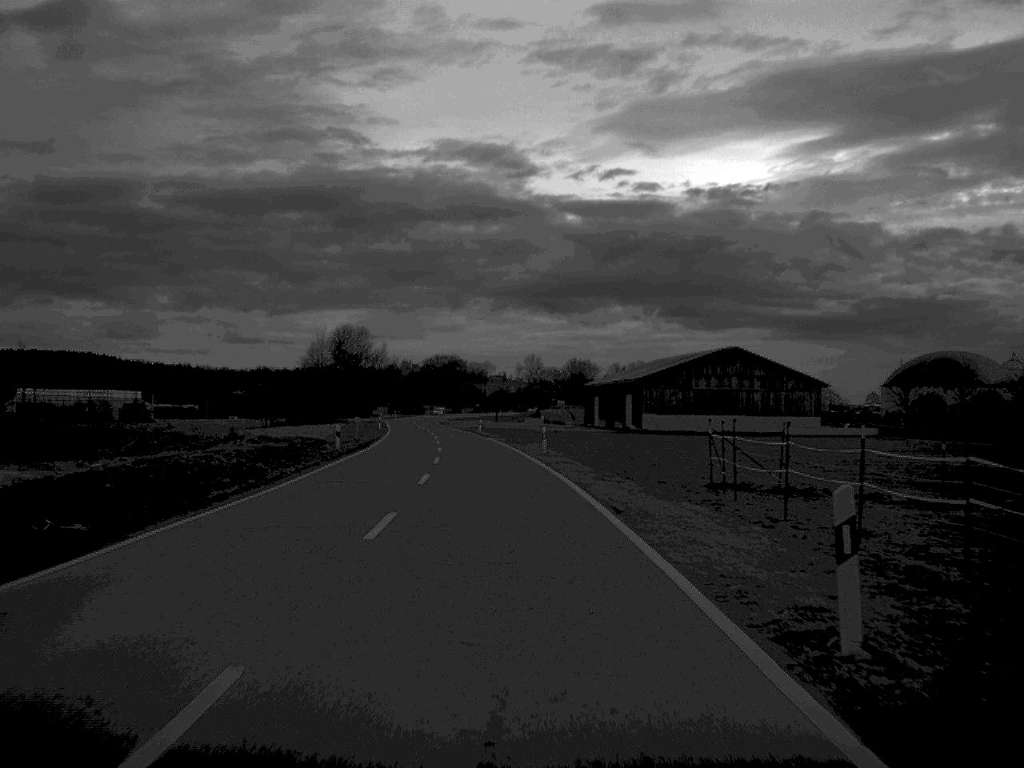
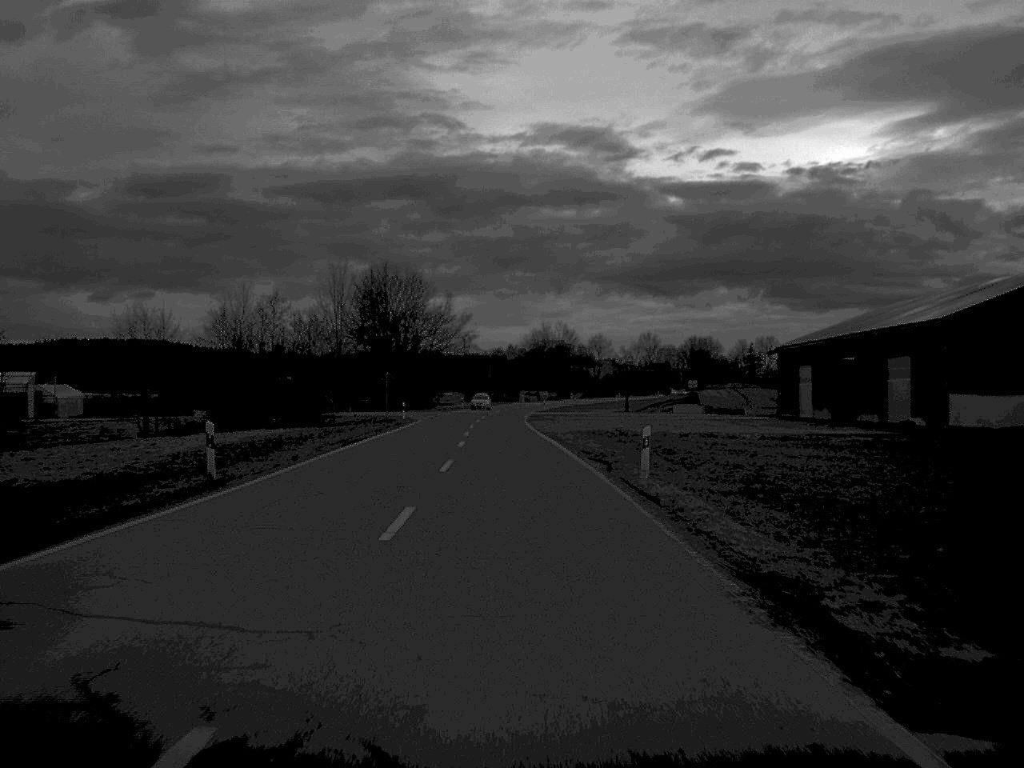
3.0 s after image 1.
(-3.6, +75.0) m; -5°
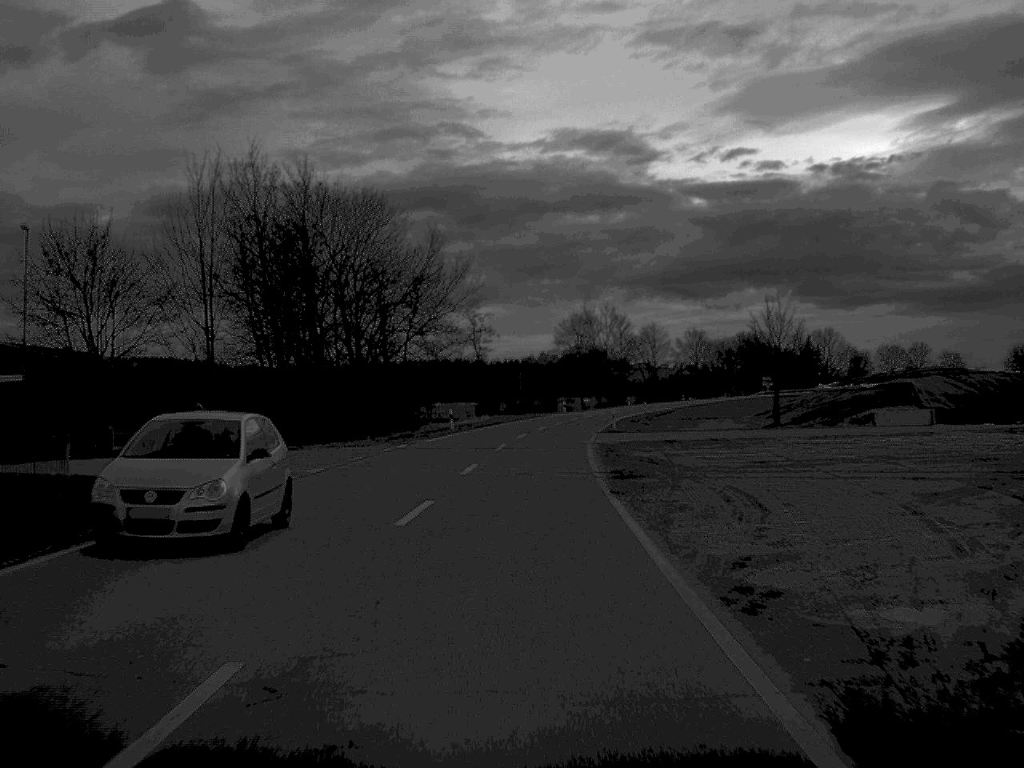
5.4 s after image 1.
(-0.8, +59.4) m; -1°
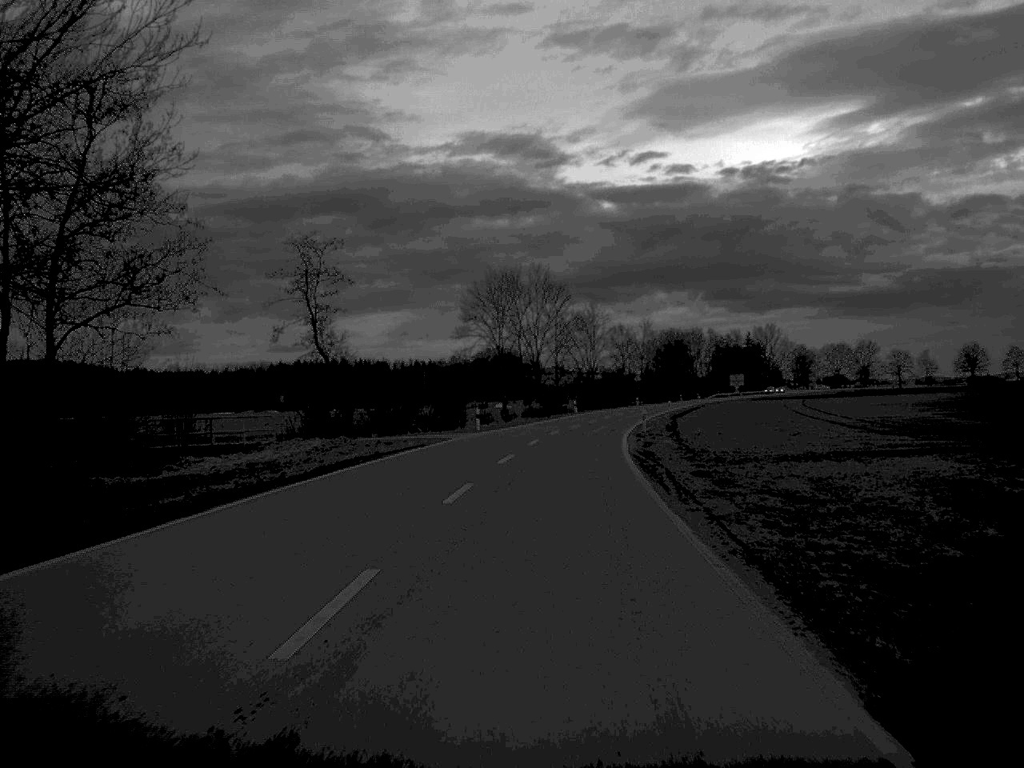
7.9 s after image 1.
(+1.6, +56.4) m; +4°
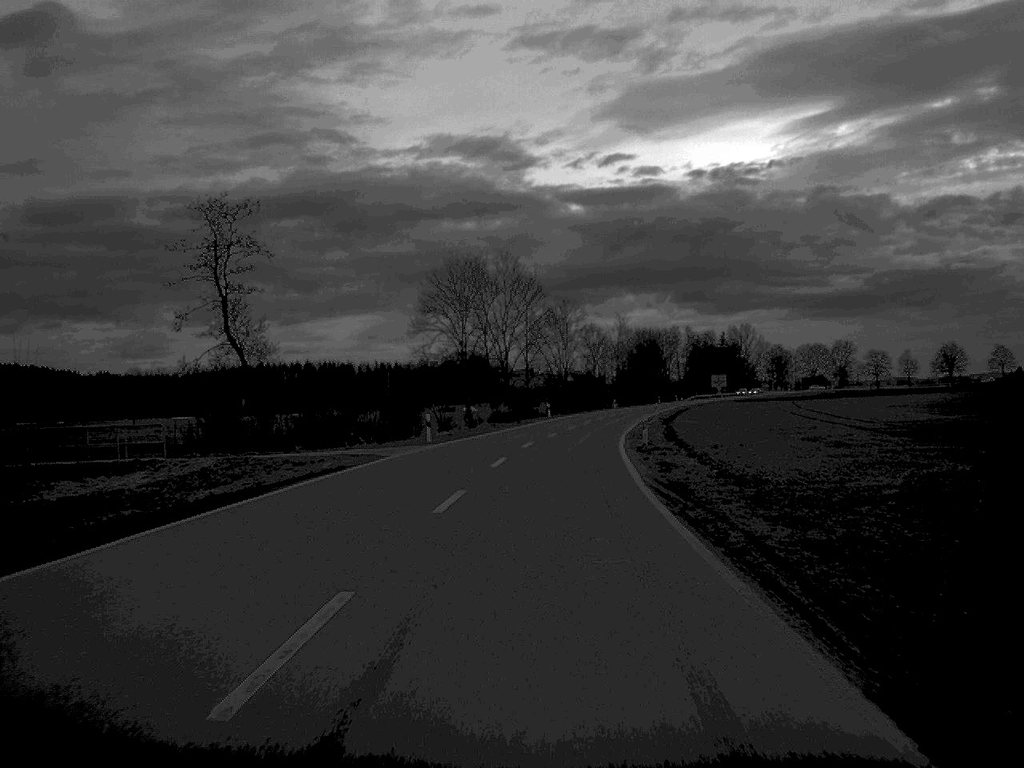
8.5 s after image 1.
(+0.2, +12.9) m; +1°
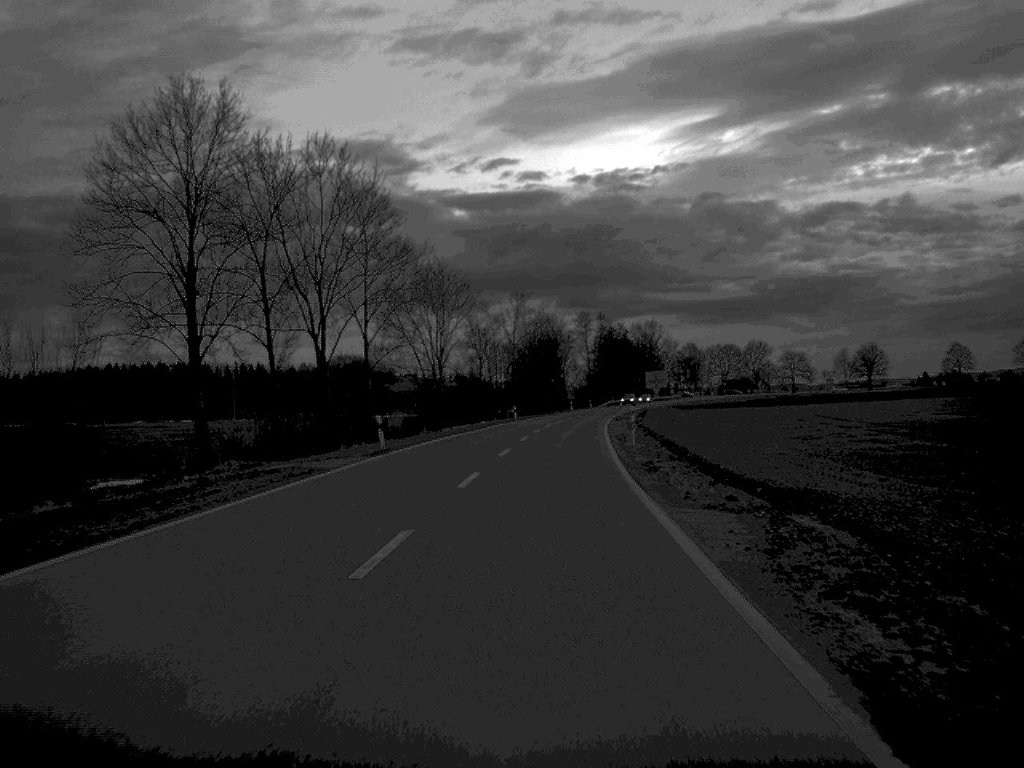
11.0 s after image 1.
(+2.6, +53.7) m; +5°
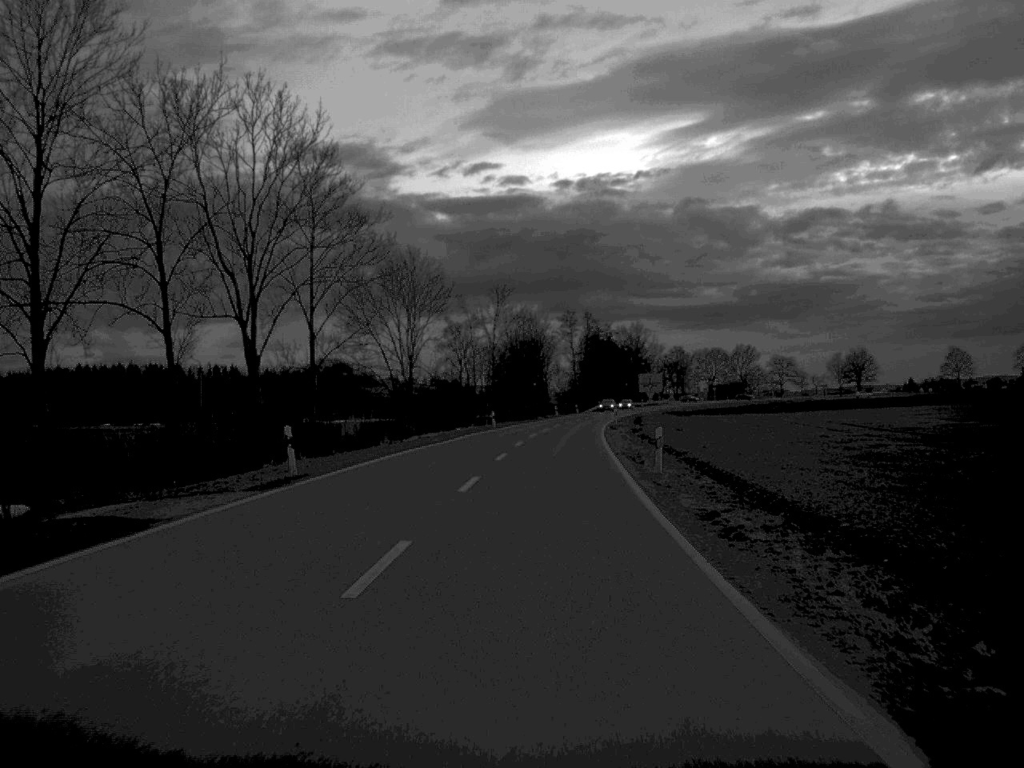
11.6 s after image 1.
(+0.1, +12.6) m; +1°
